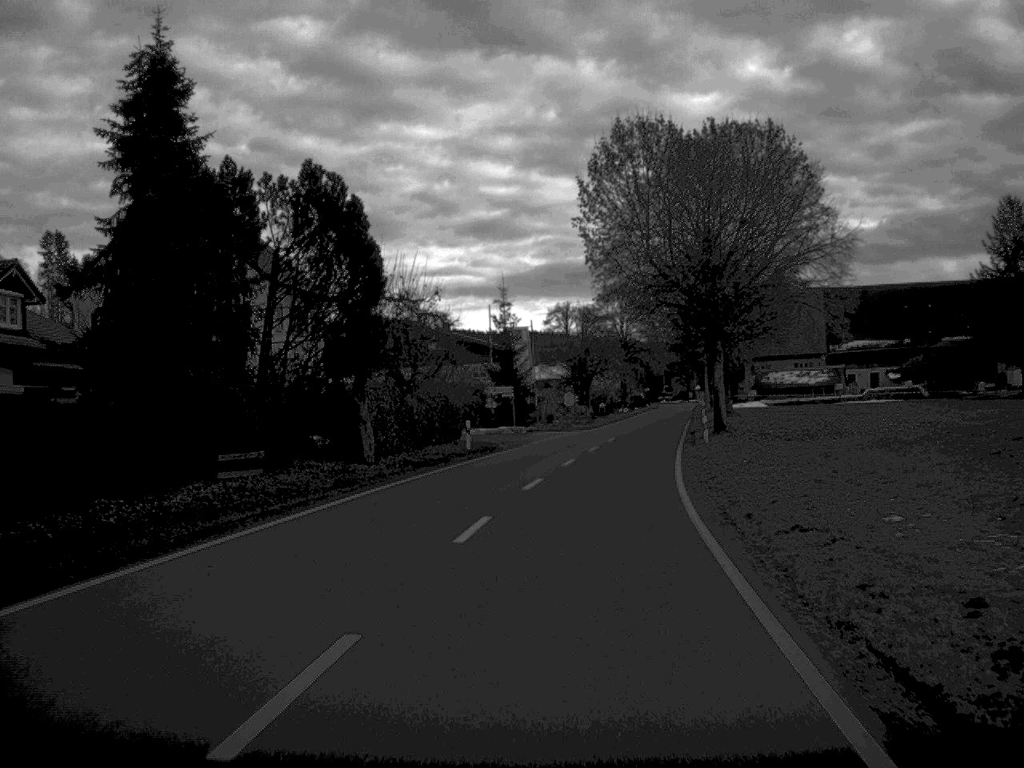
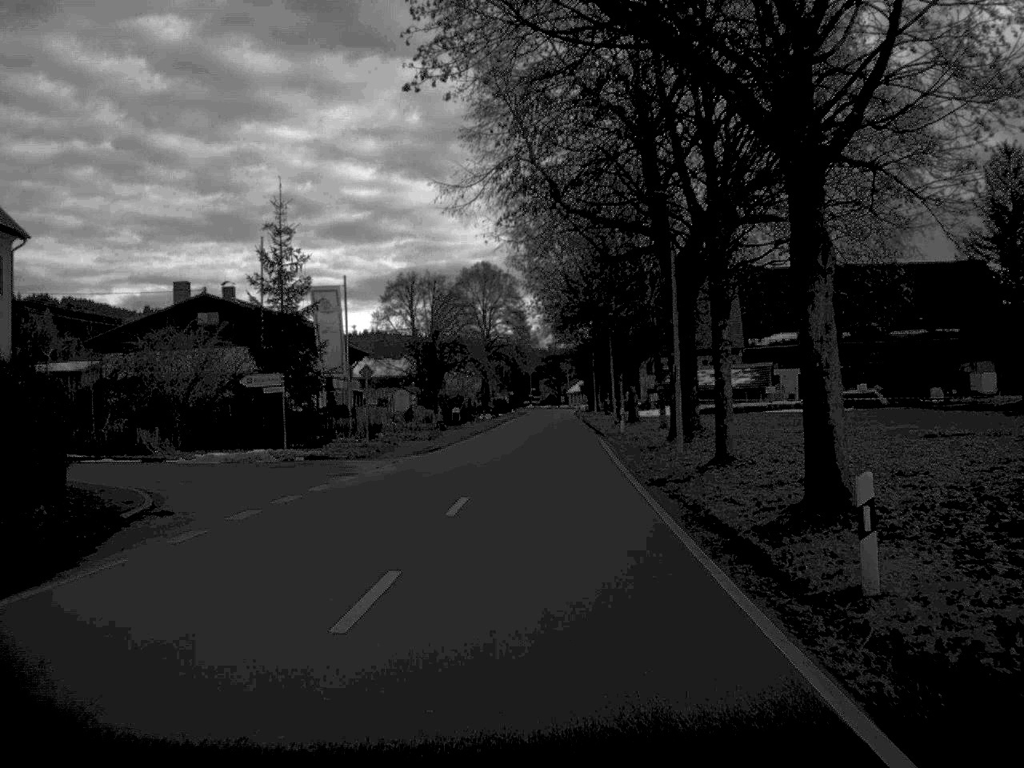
(+2.1, +32.6) m; +6°
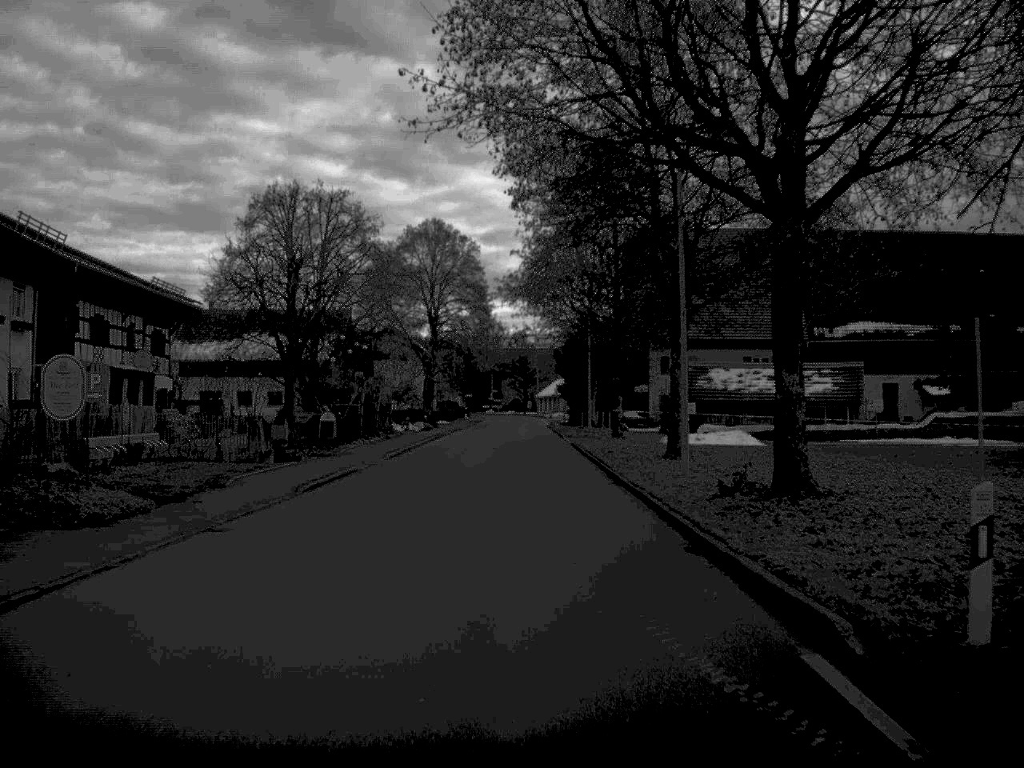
(+0.7, +40.4) m; +1°
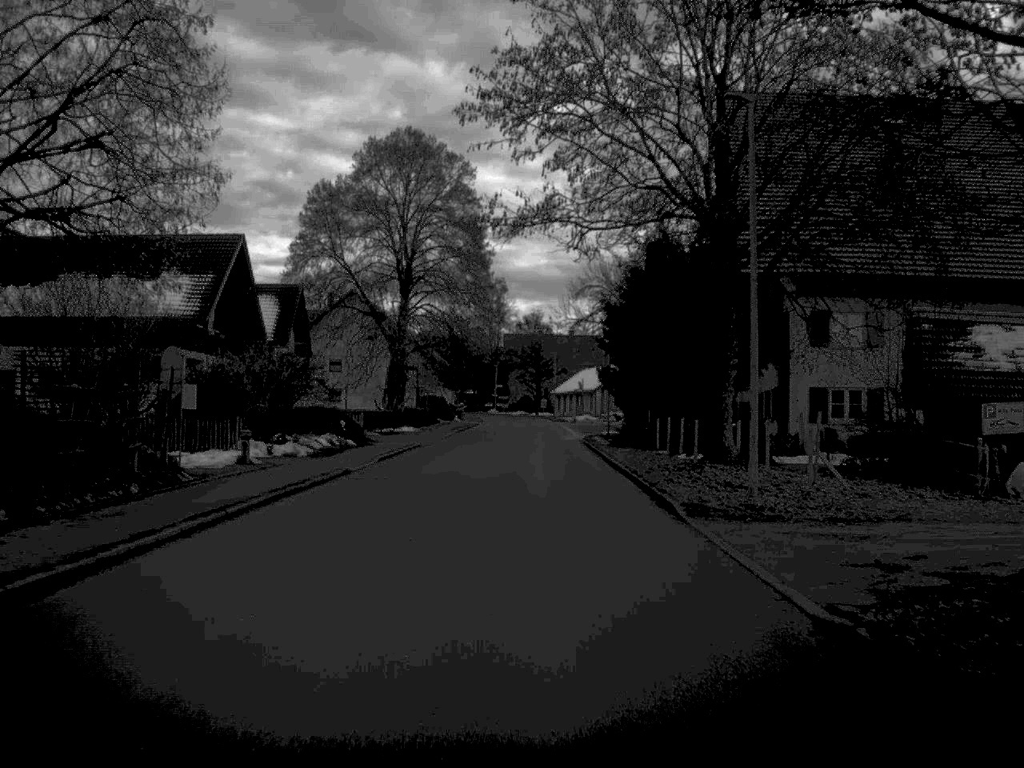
(-0.2, +41.0) m; -1°
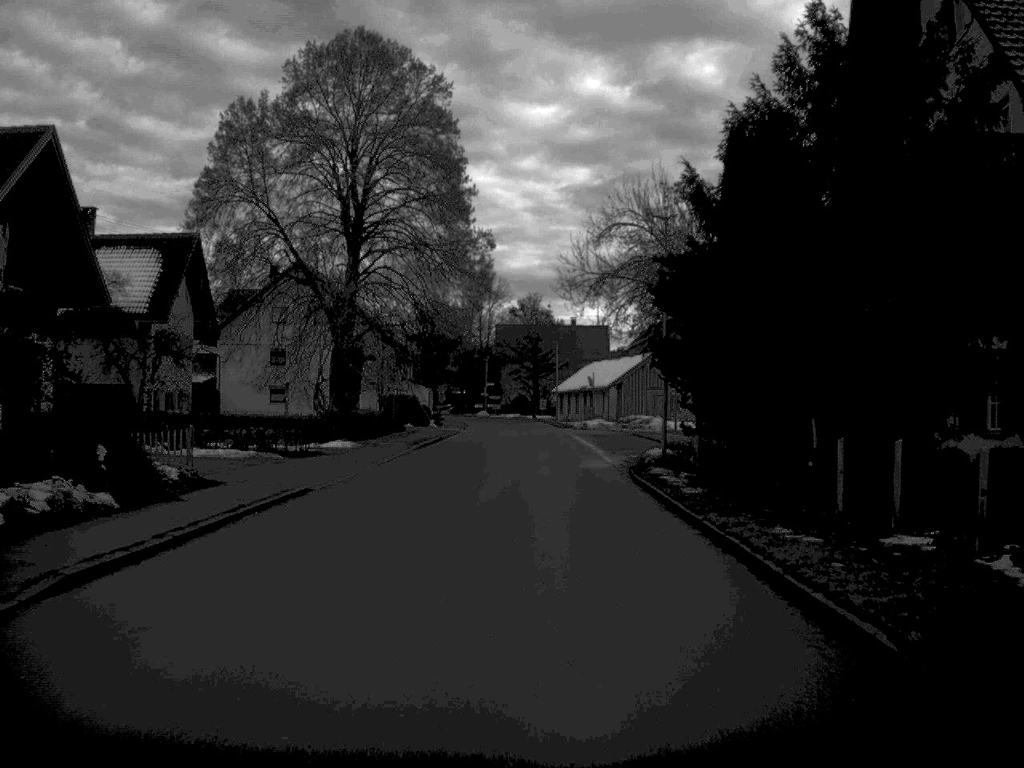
(0.0, +23.6) m; 0°
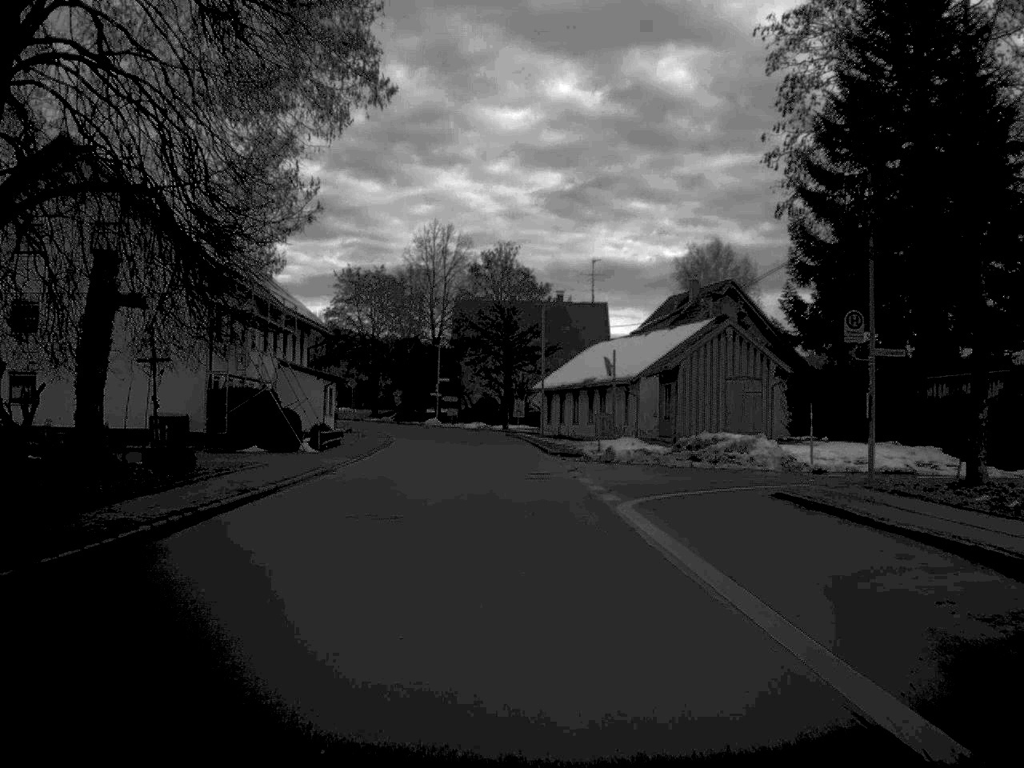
(+0.4, +40.6) m; +1°
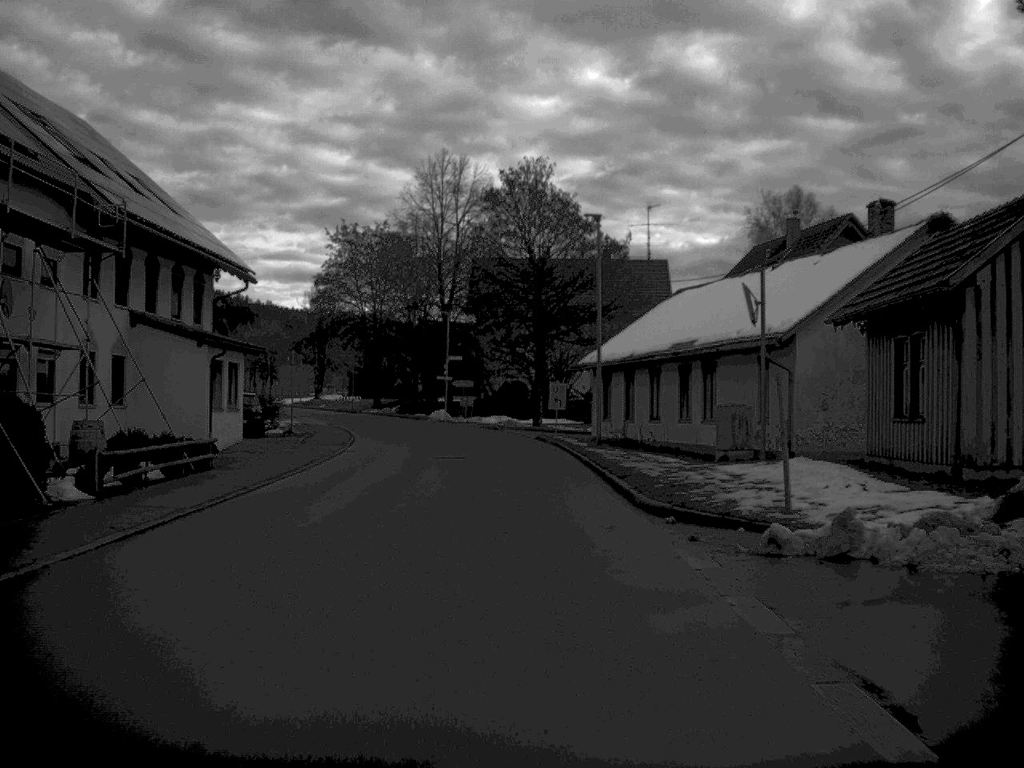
(-0.2, +25.1) m; -2°
